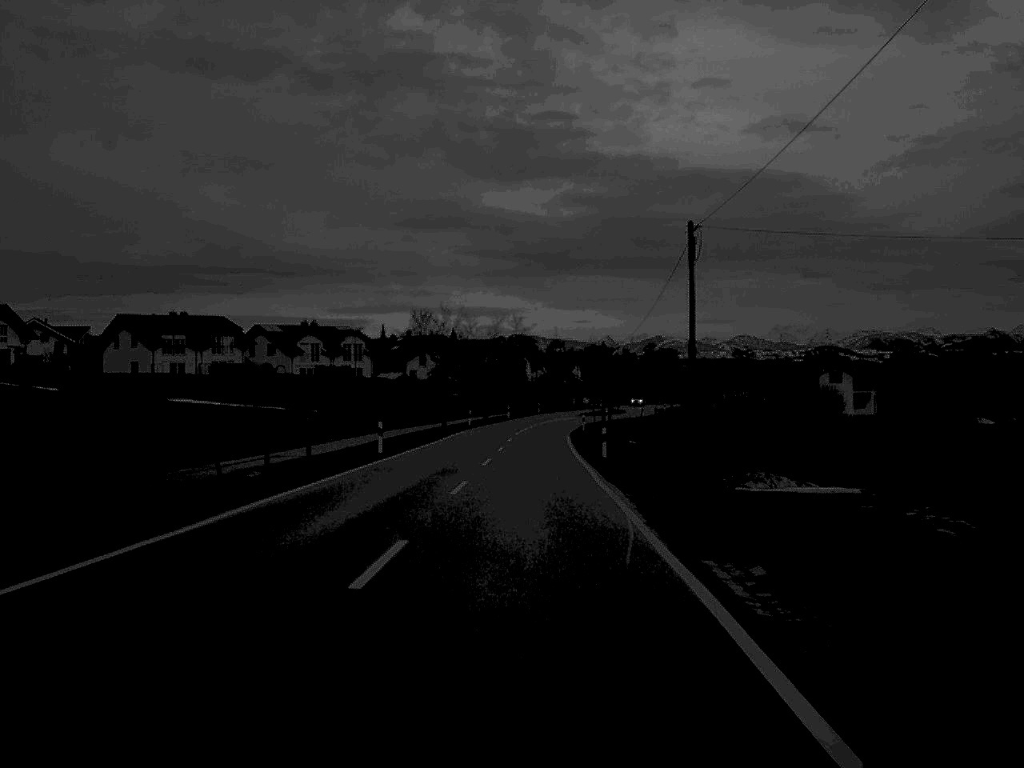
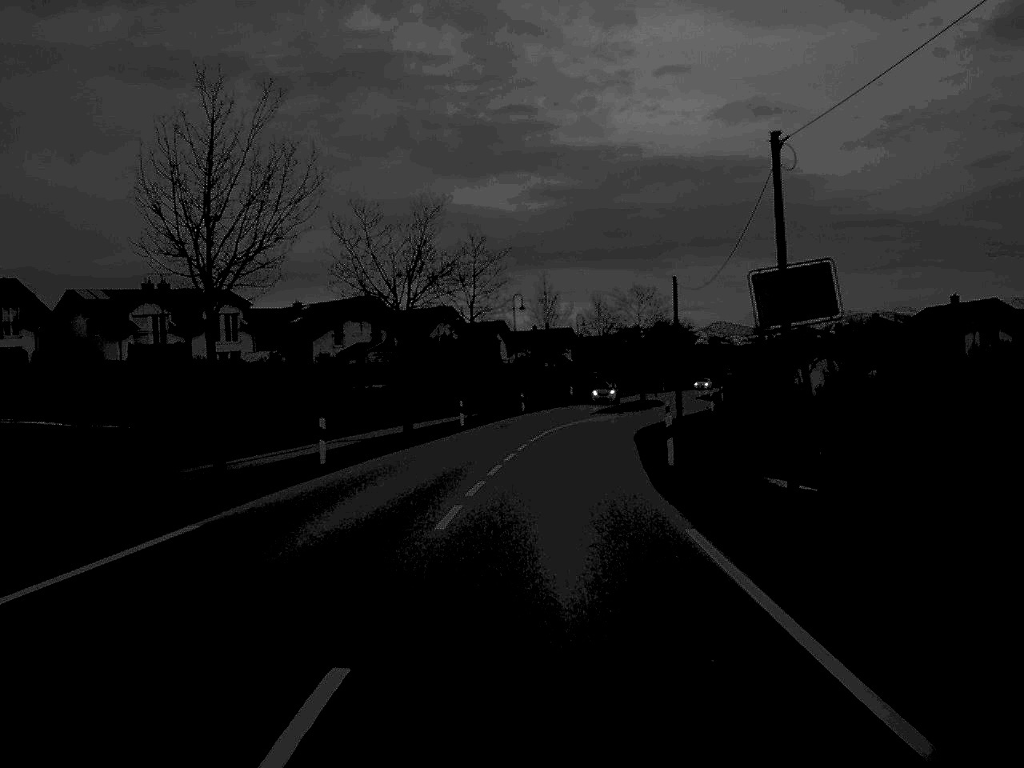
(+0.2, +54.3) m; +1°
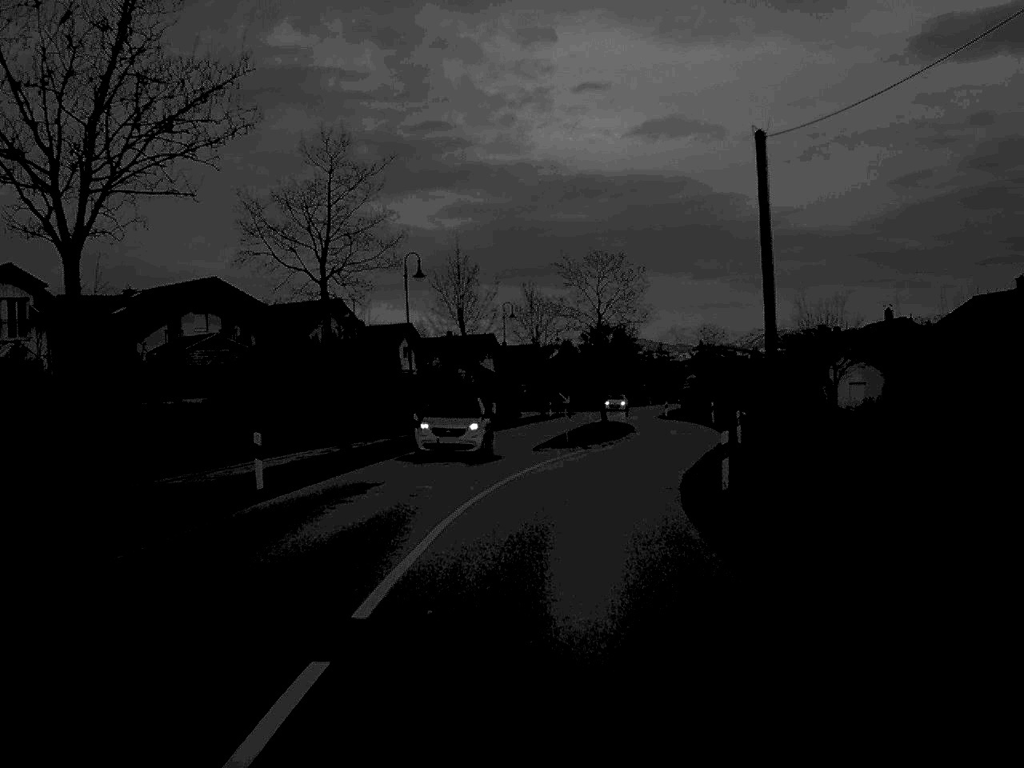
(+0.7, +27.8) m; +4°
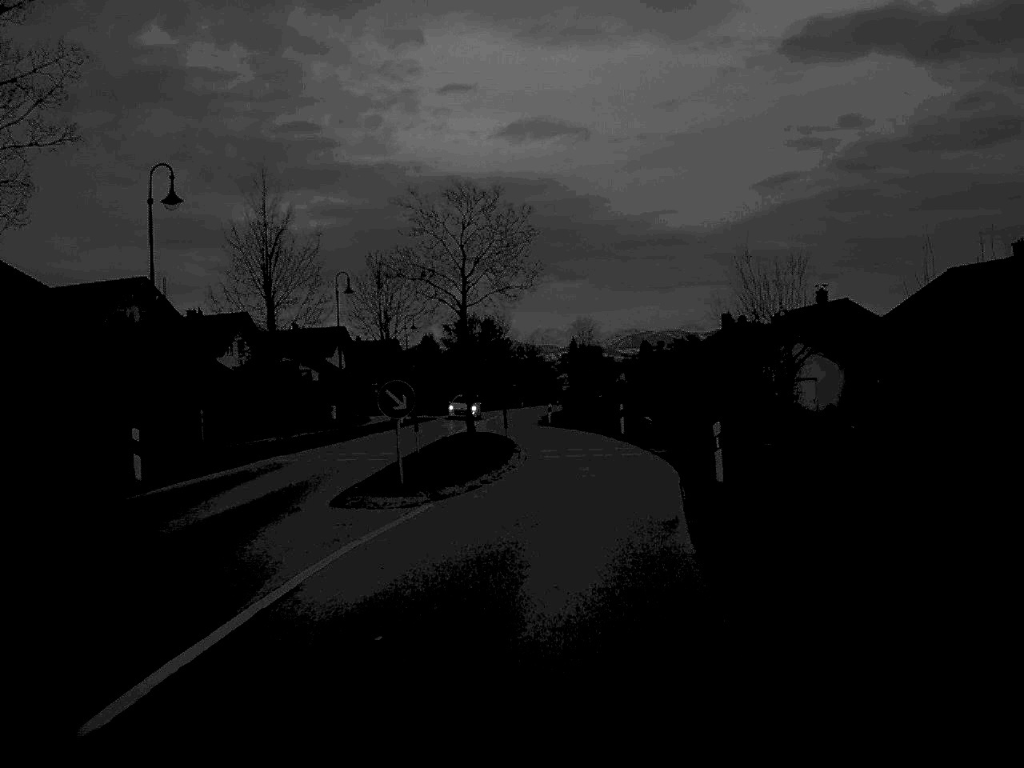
(+0.9, +17.9) m; +6°
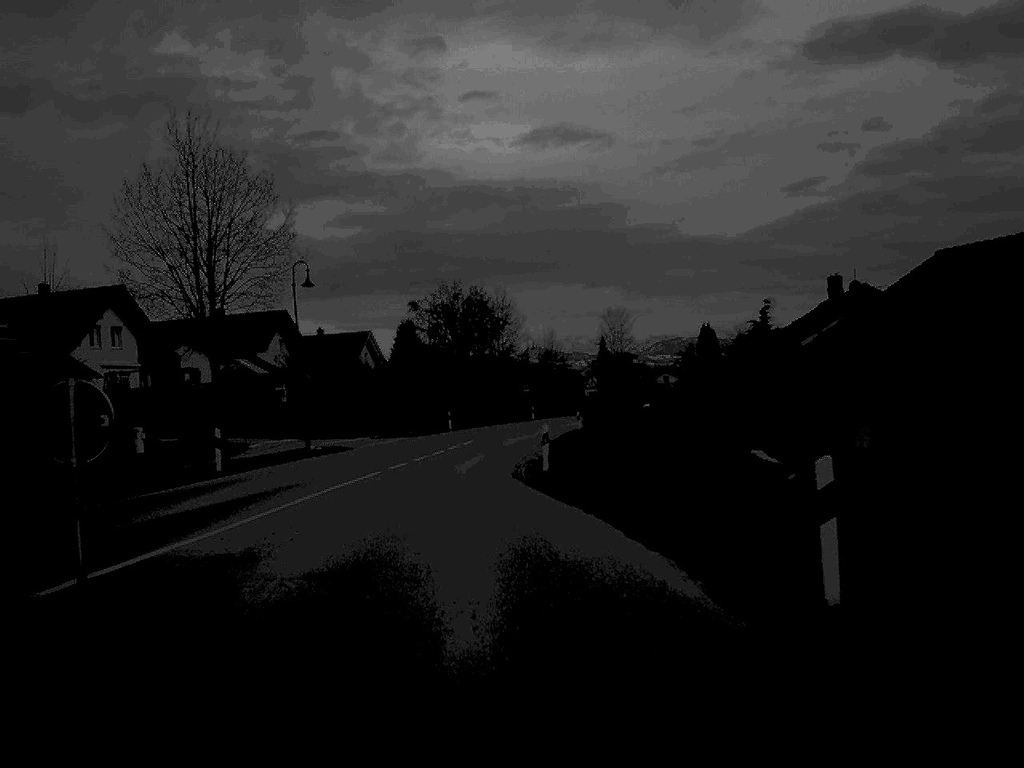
(+1.3, +36.5) m; -2°
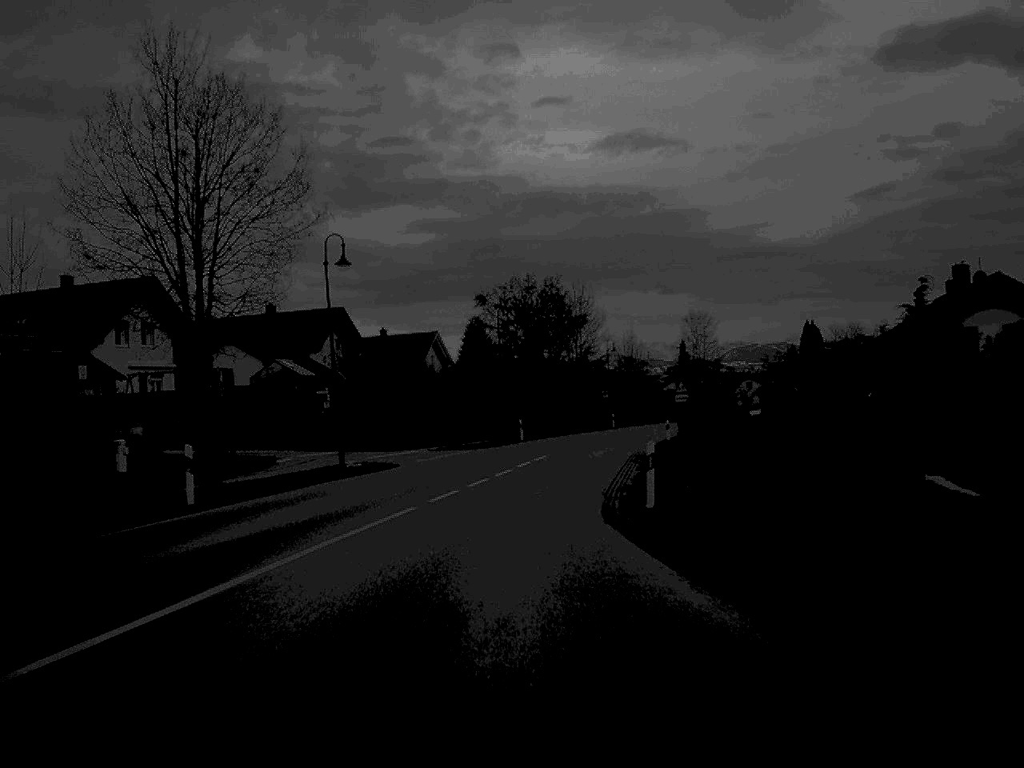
(-0.3, +8.7) m; -3°
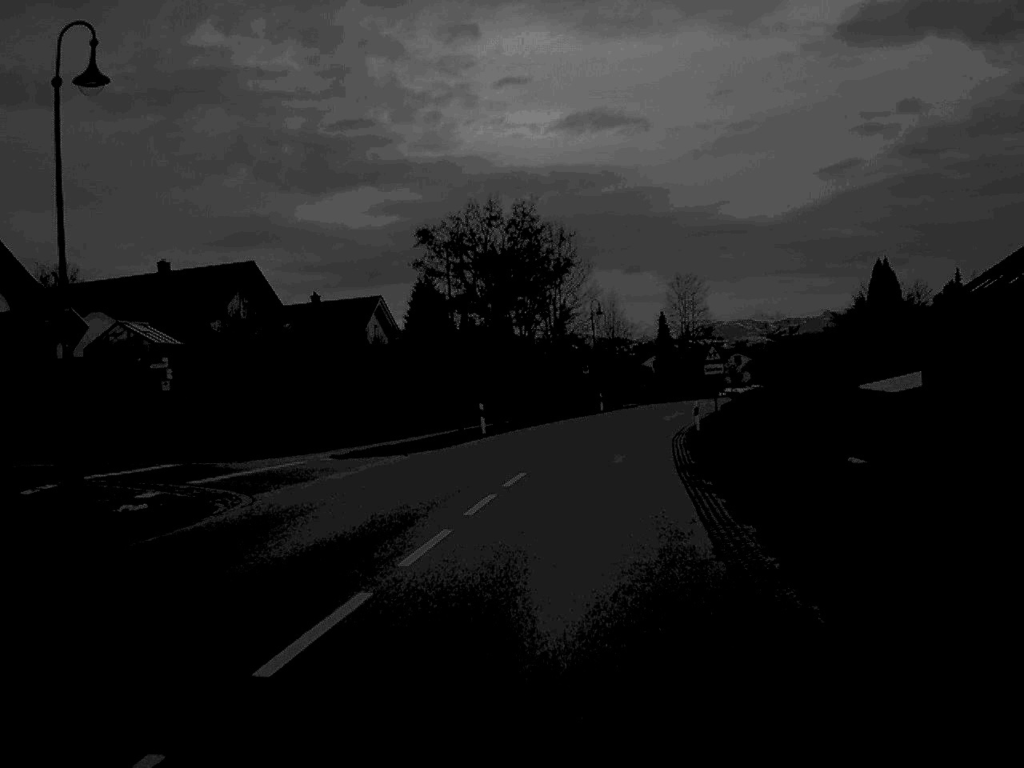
(+0.1, +19.3) m; +2°
